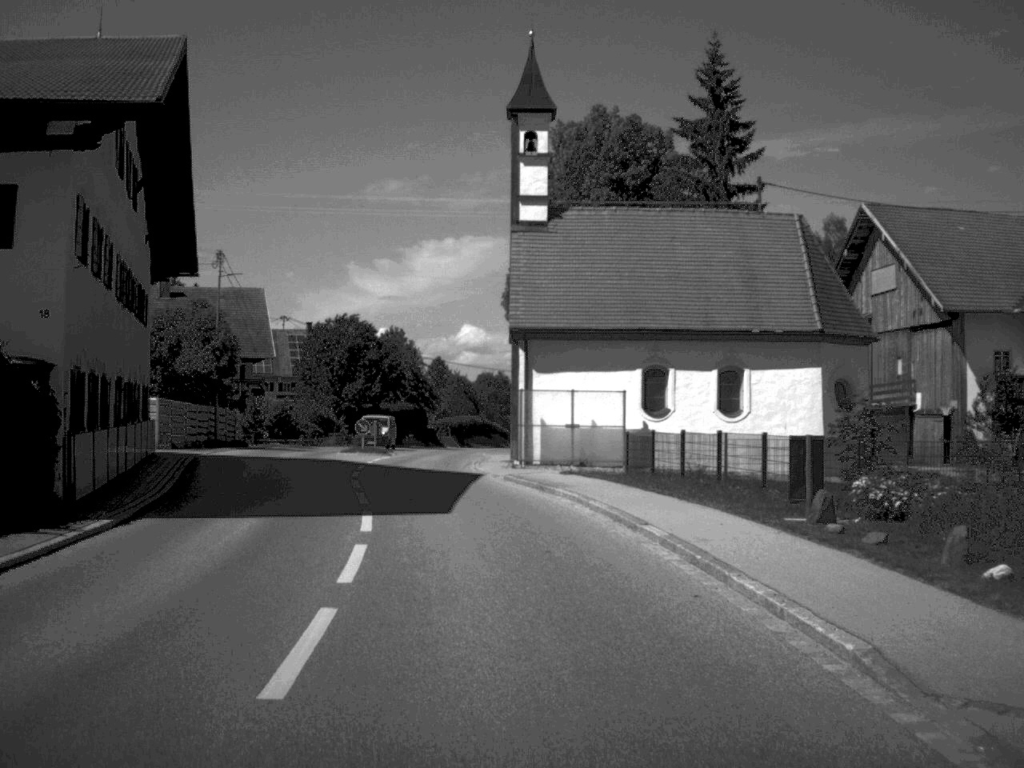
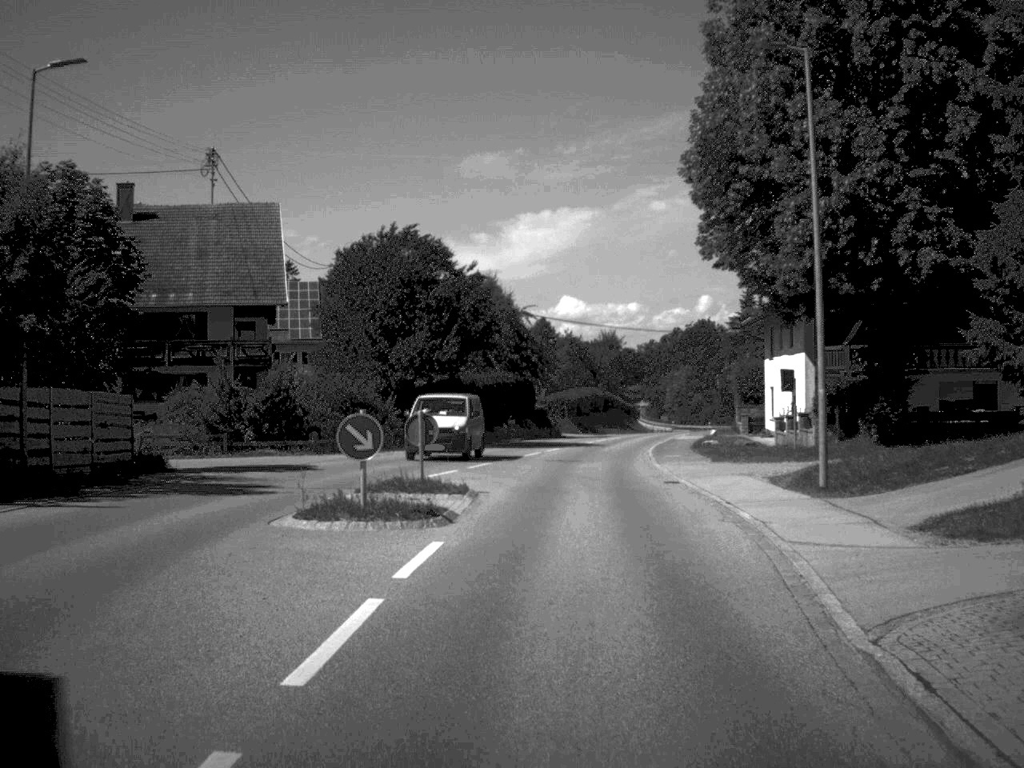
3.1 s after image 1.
(-3.0, +34.5) m; -4°
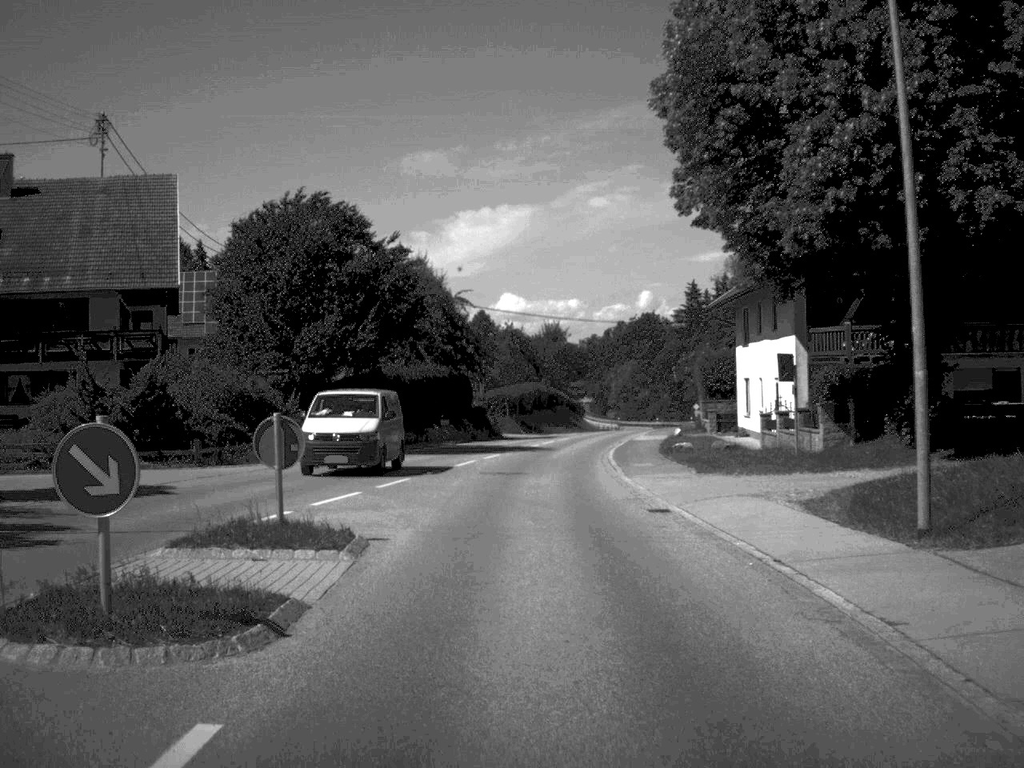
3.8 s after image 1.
(+0.2, +8.3) m; +3°
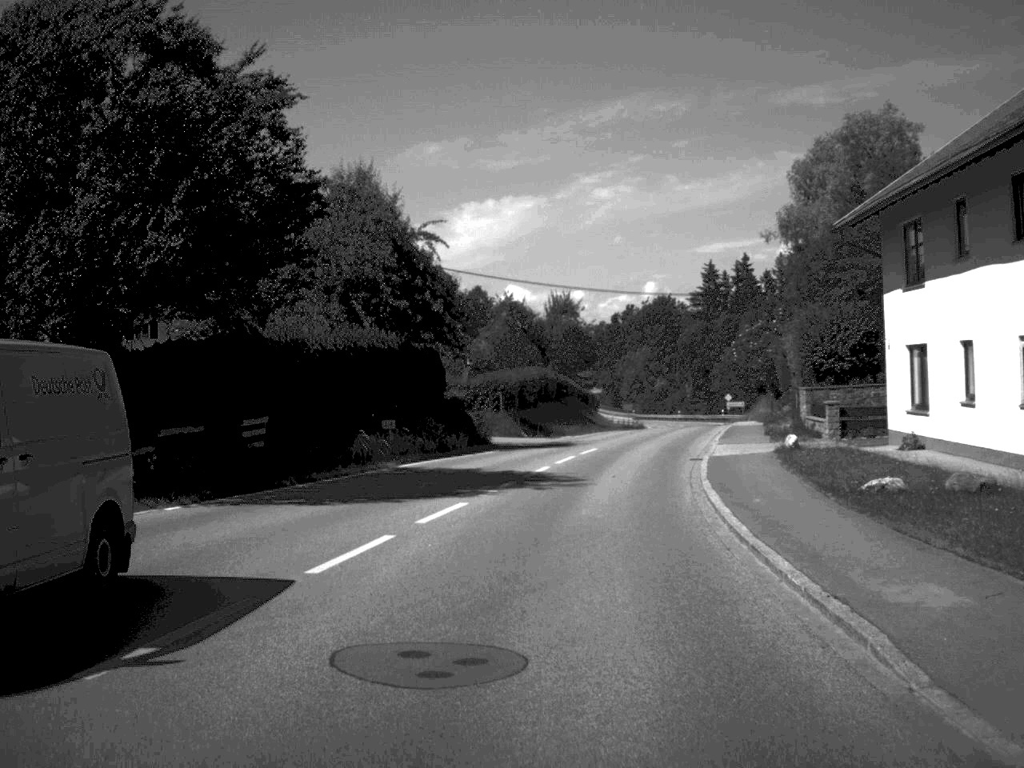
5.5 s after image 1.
(+0.1, +22.1) m; 0°
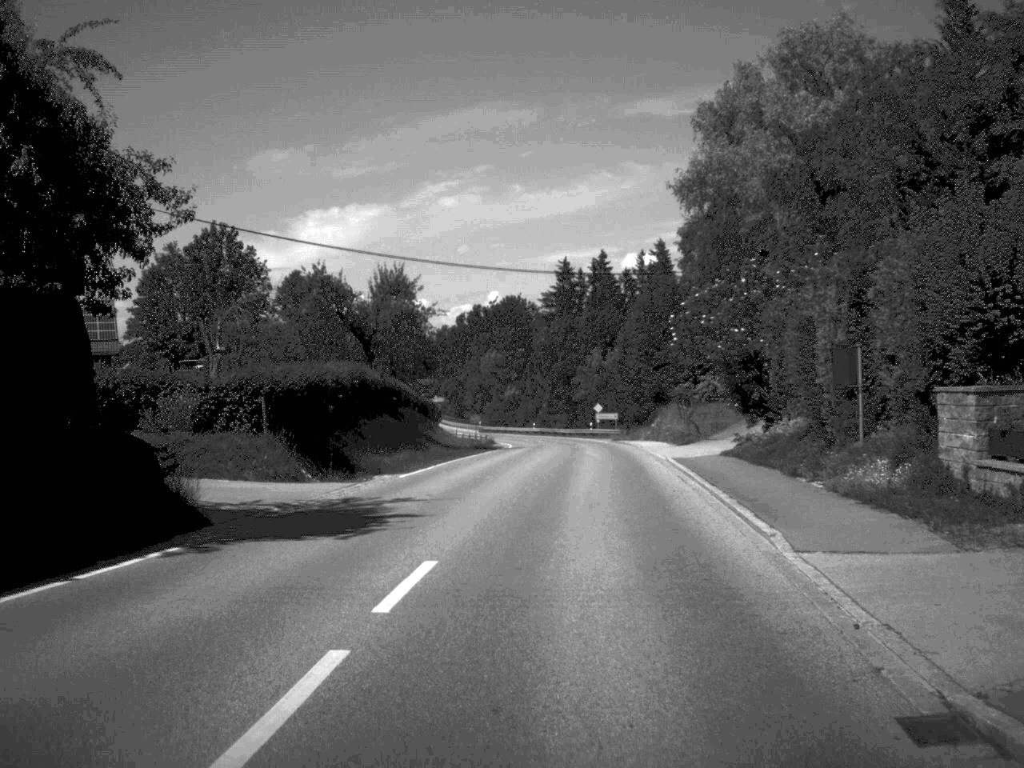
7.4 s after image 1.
(+1.2, +23.5) m; +7°
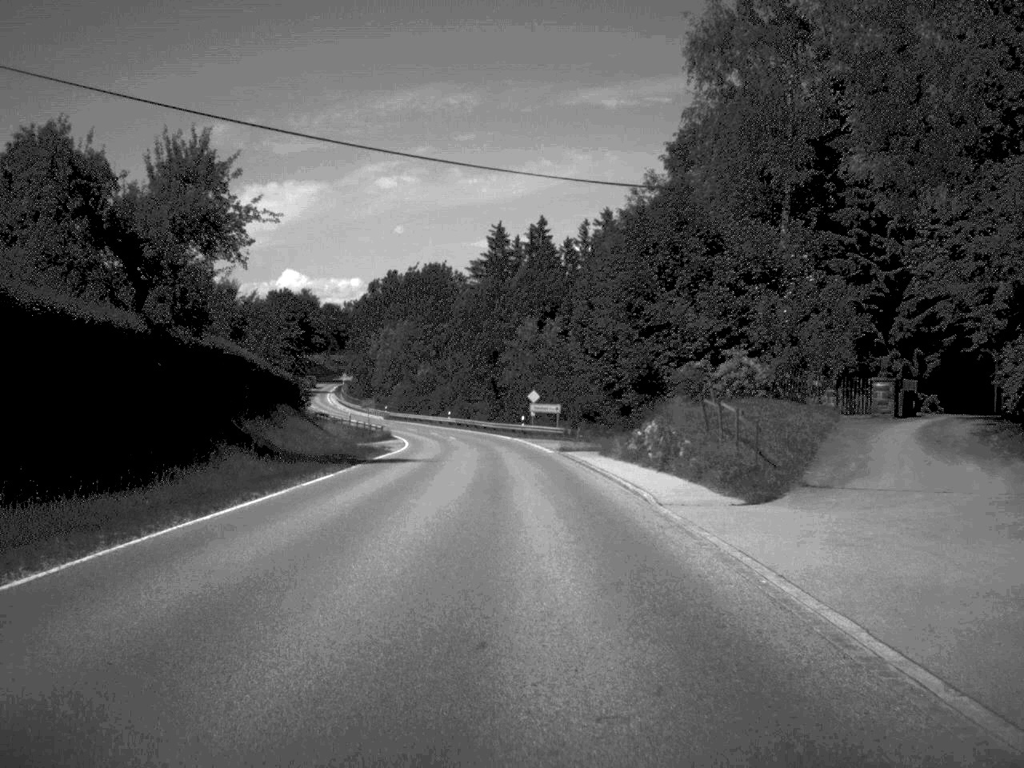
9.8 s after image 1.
(+1.1, +30.0) m; +3°
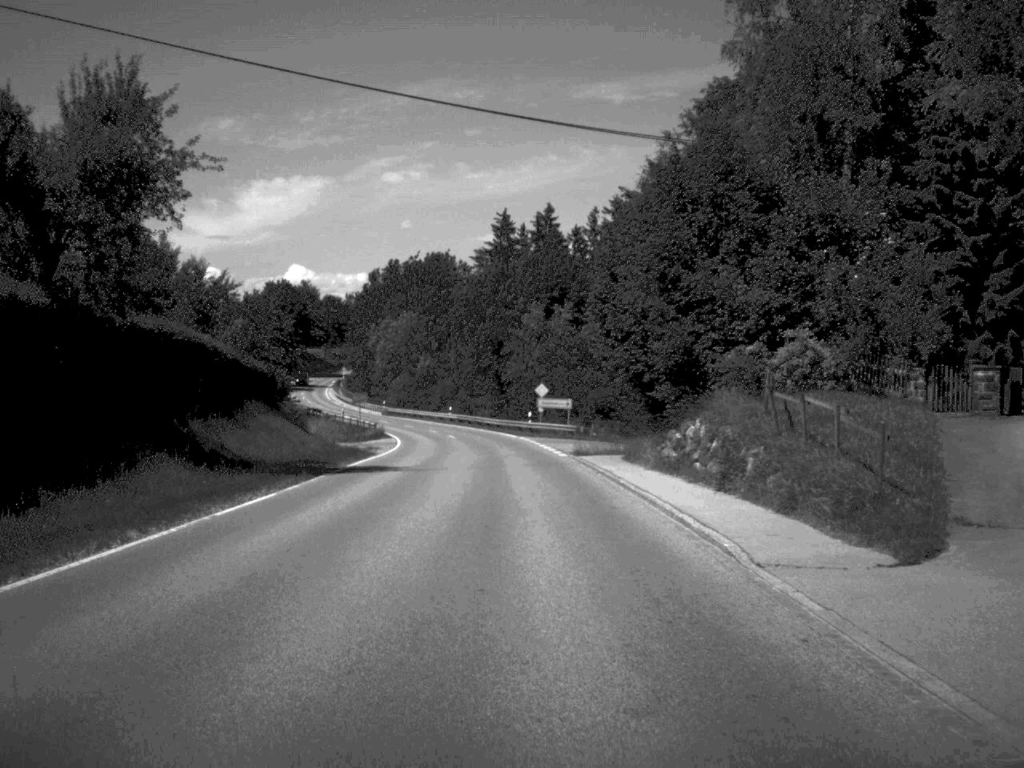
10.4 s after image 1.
(0.0, +8.0) m; 0°
